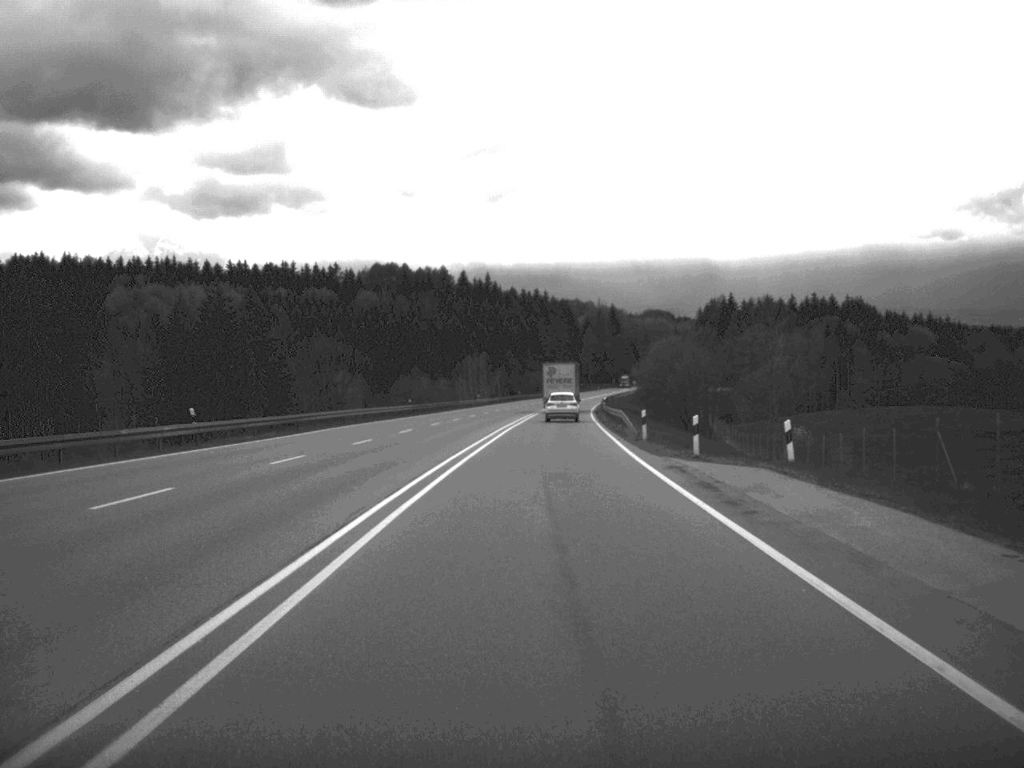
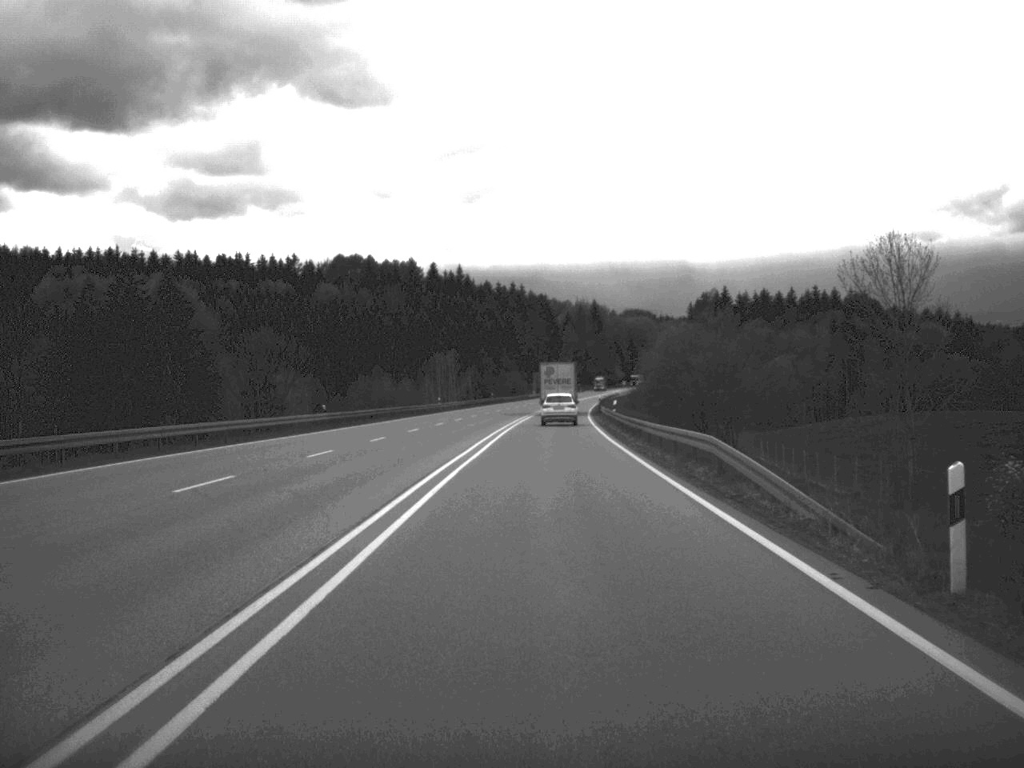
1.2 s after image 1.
(+0.3, +31.3) m; +1°
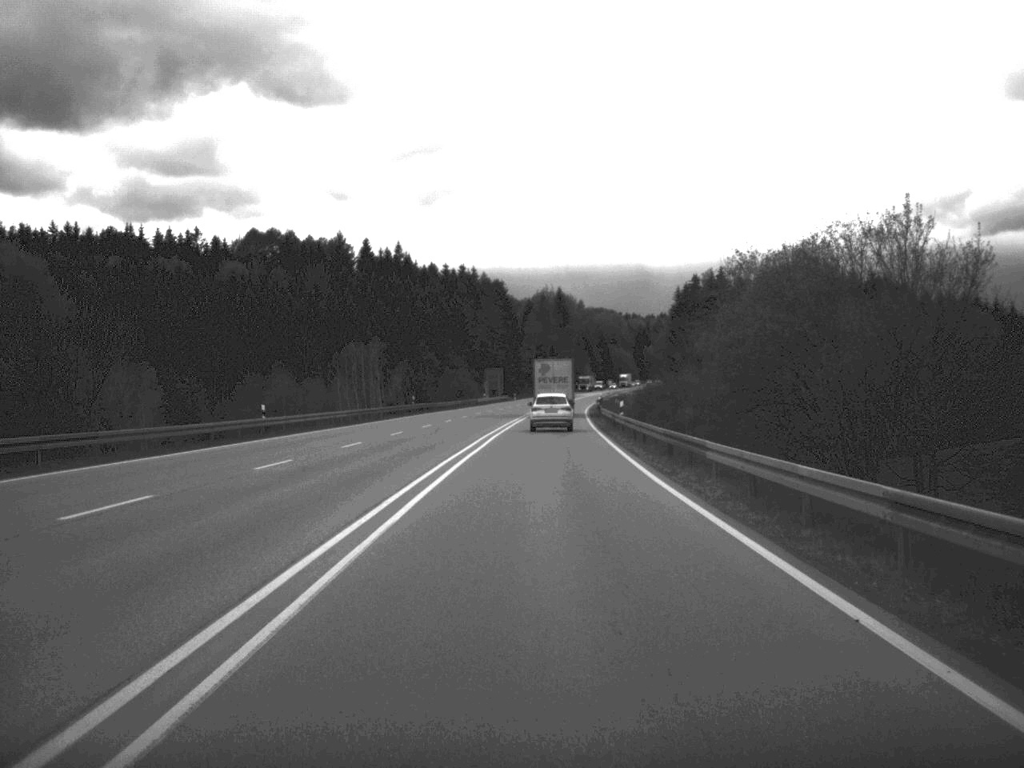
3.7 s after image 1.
(+0.9, +63.6) m; +2°
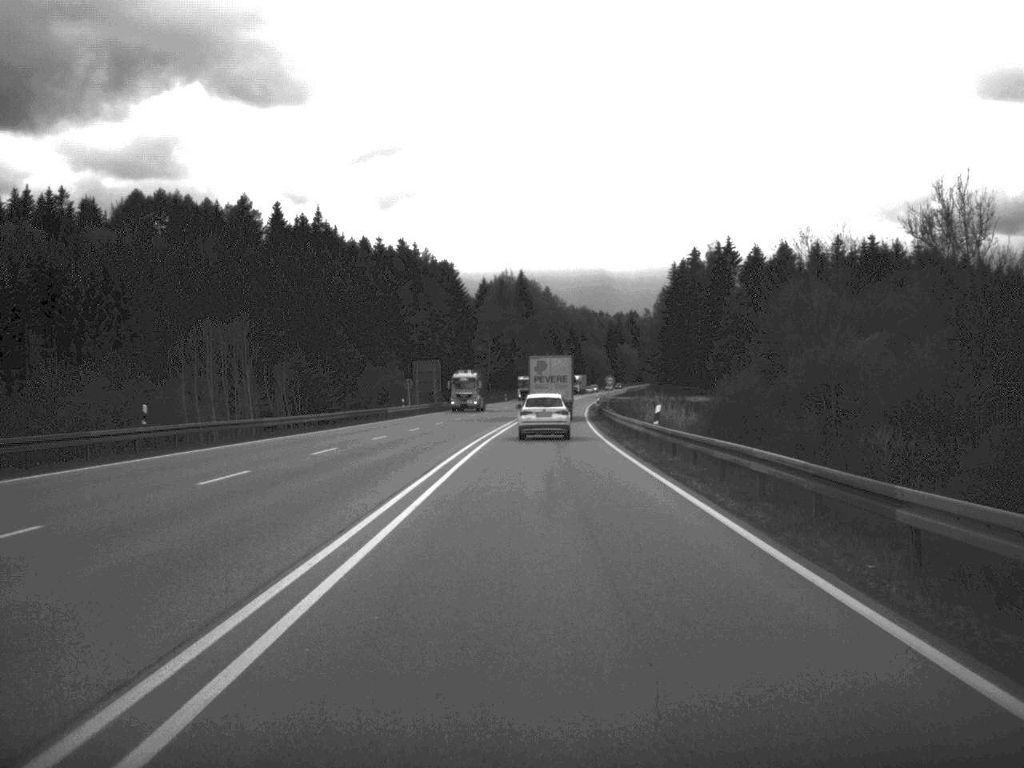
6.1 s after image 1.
(+0.8, +63.5) m; +2°
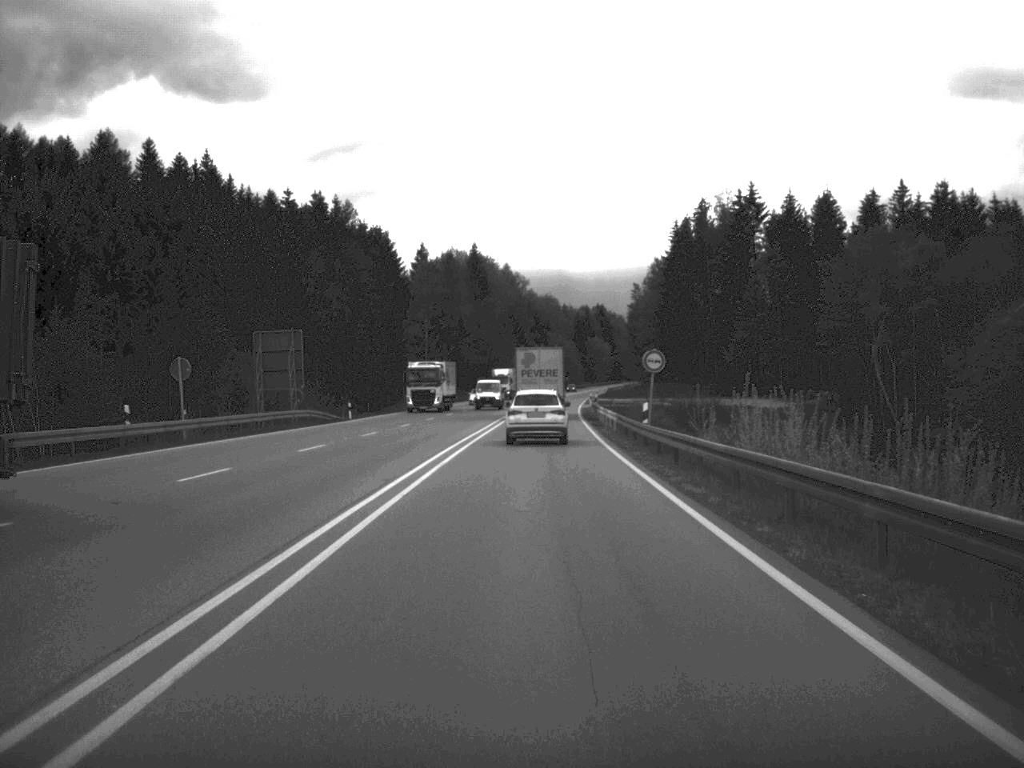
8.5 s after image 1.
(+0.9, +59.0) m; +2°
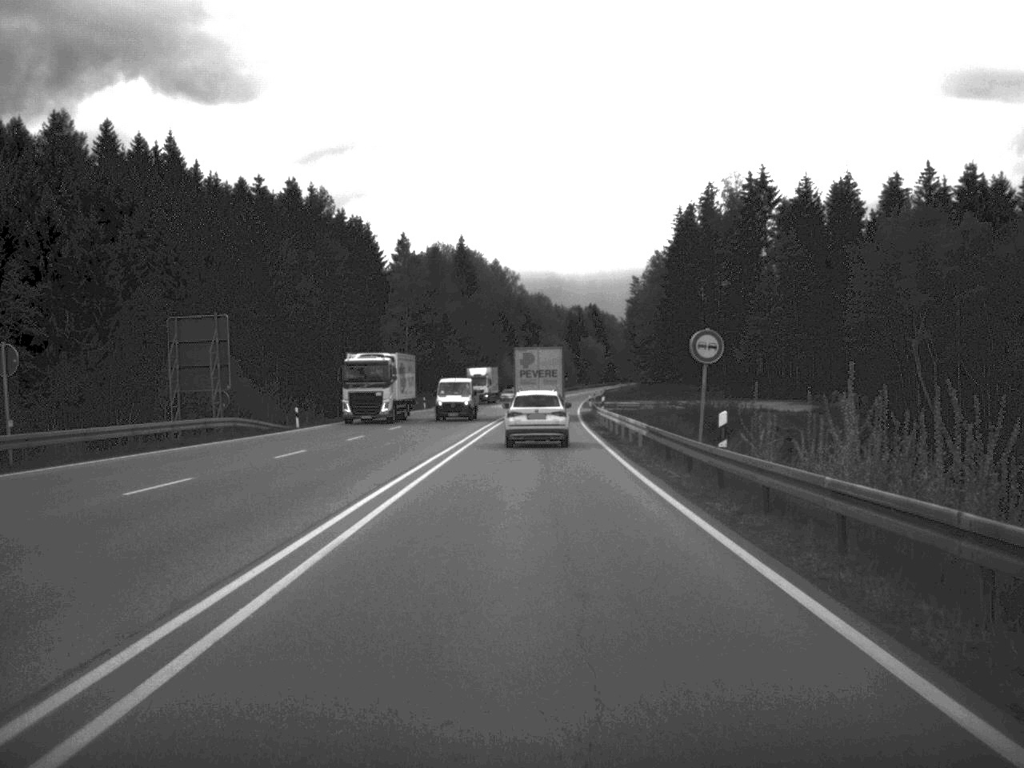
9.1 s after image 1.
(0.0, +14.6) m; 0°
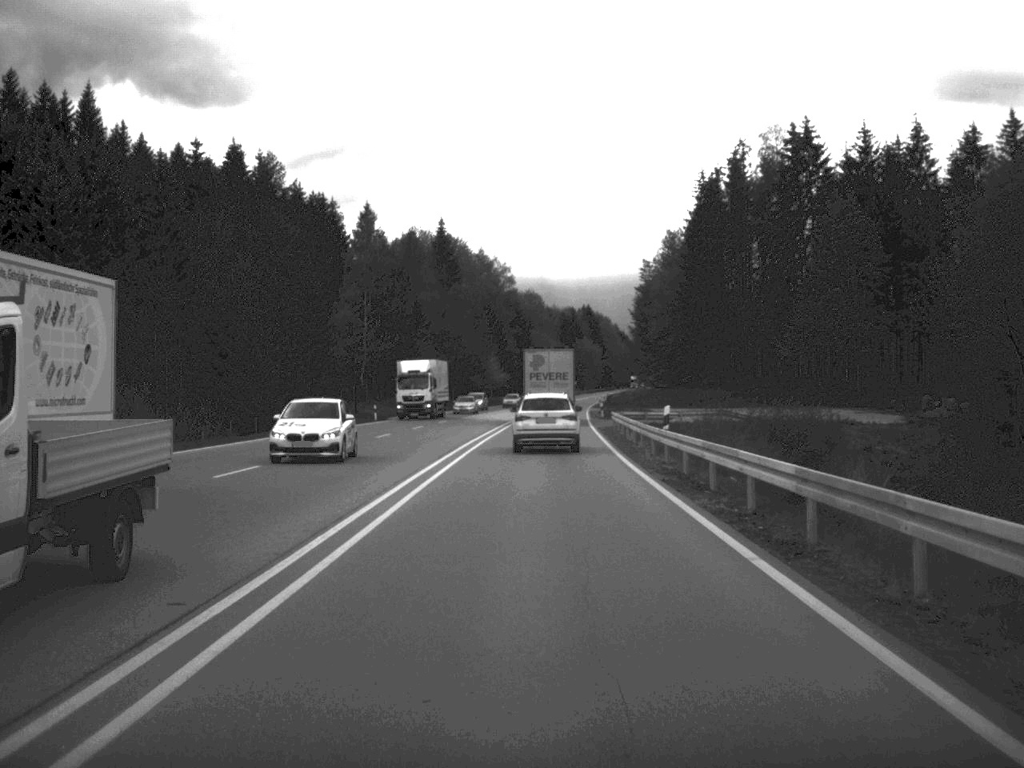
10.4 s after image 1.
(+0.1, +29.8) m; 0°
